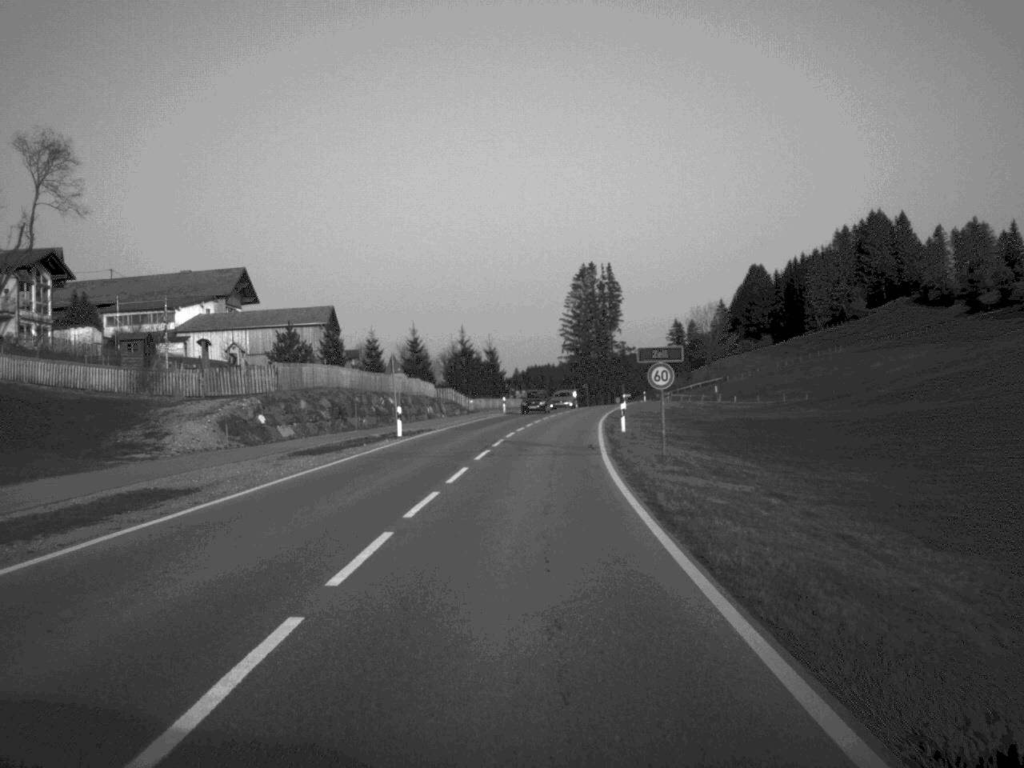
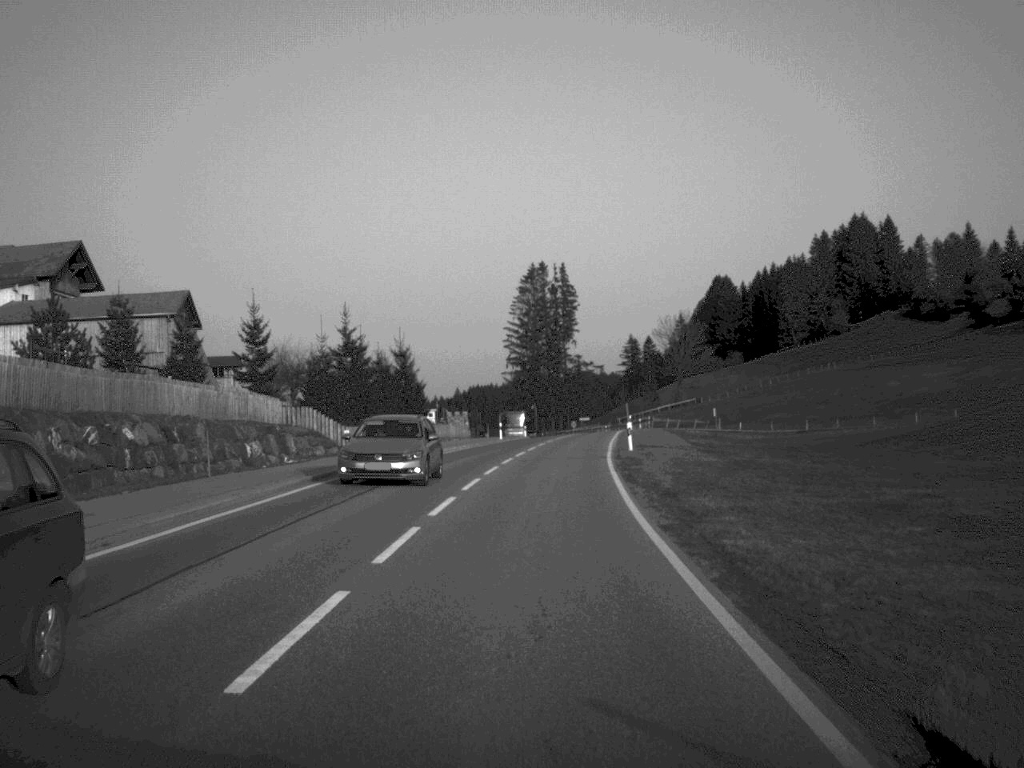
(+0.9, +40.2) m; +3°
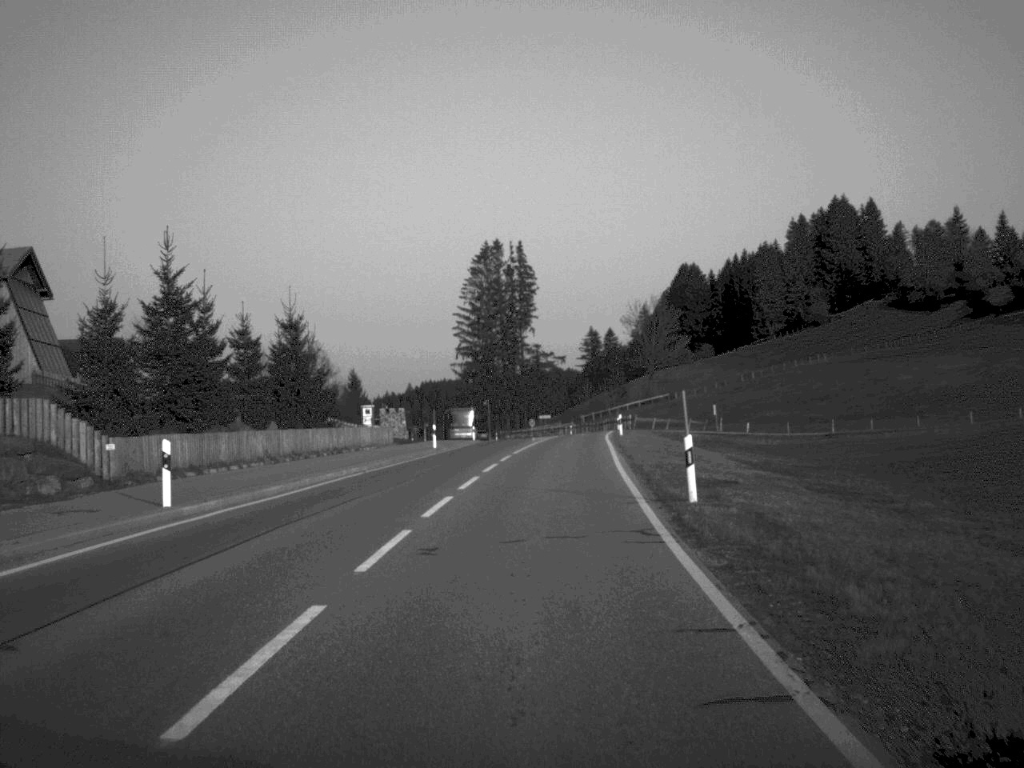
(+0.4, +24.9) m; +2°
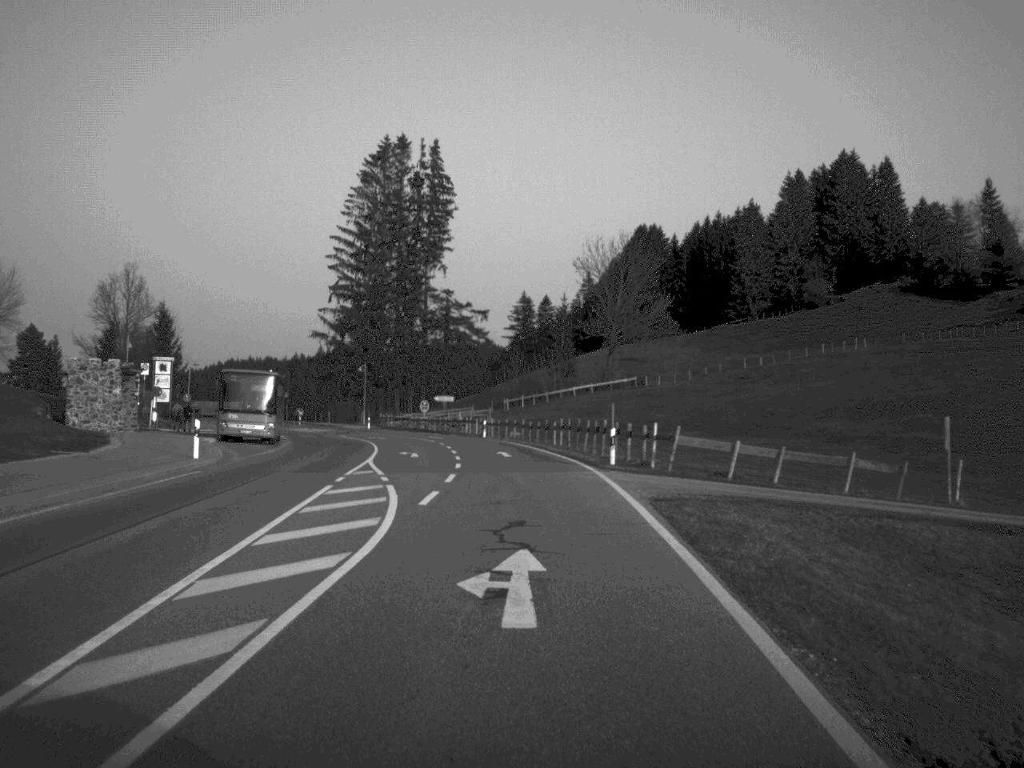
(+2.7, +63.4) m; +3°
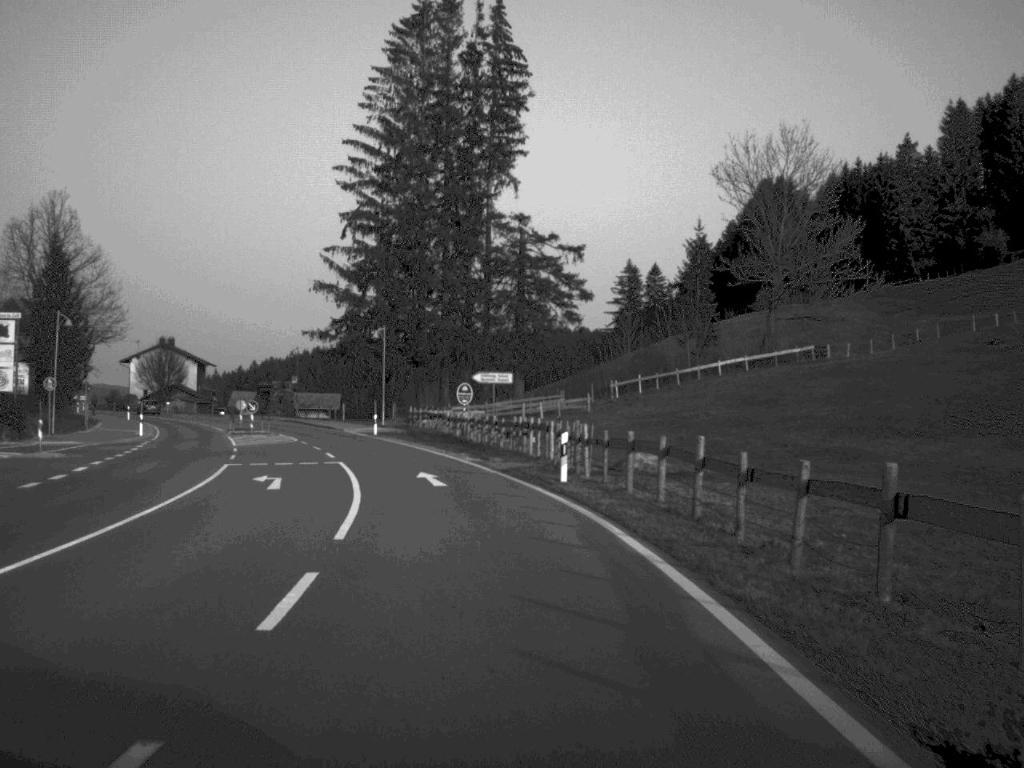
(-1.0, +47.0) m; -5°
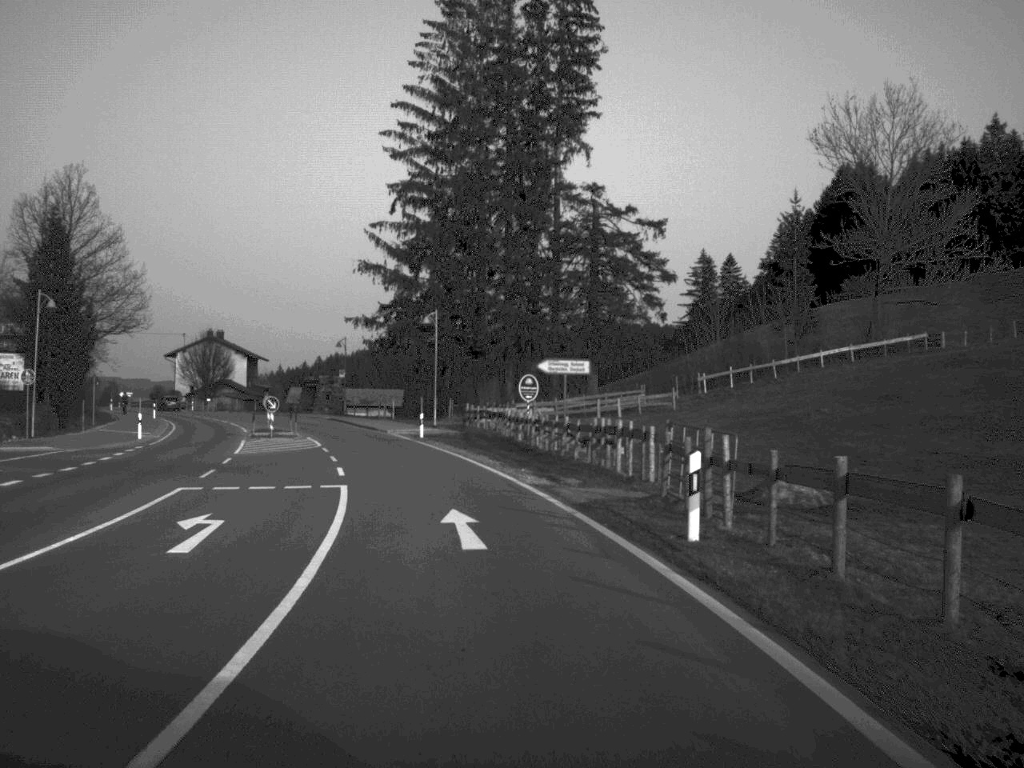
(-0.3, +10.7) m; -3°
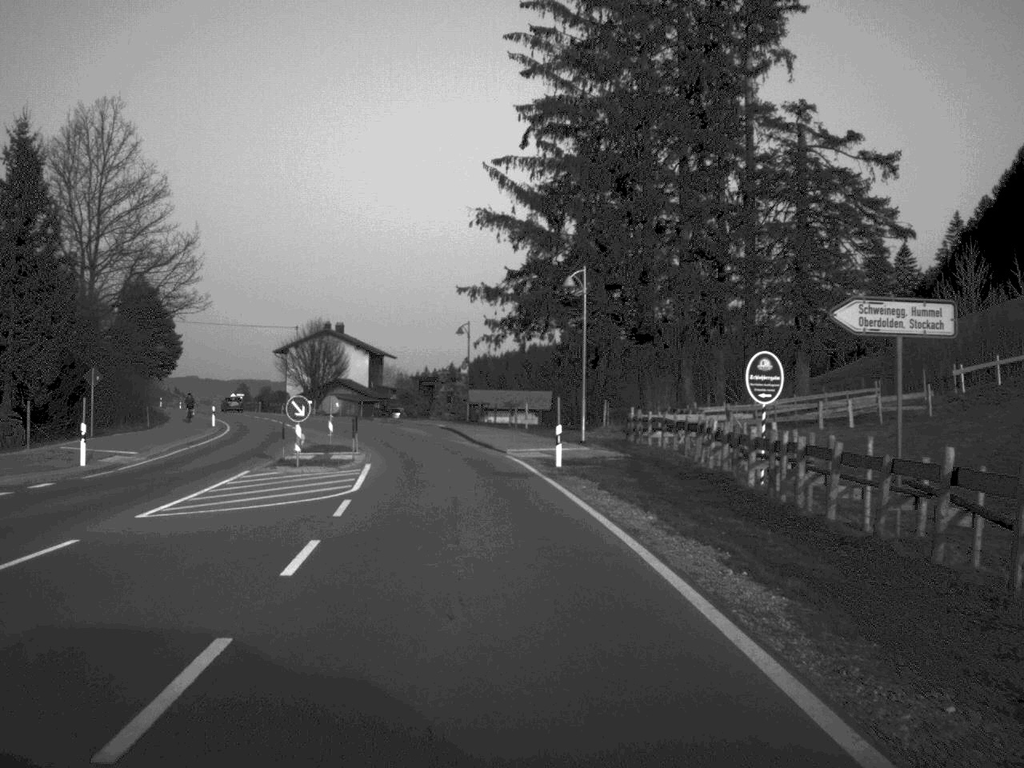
(-1.3, +21.6) m; -7°
